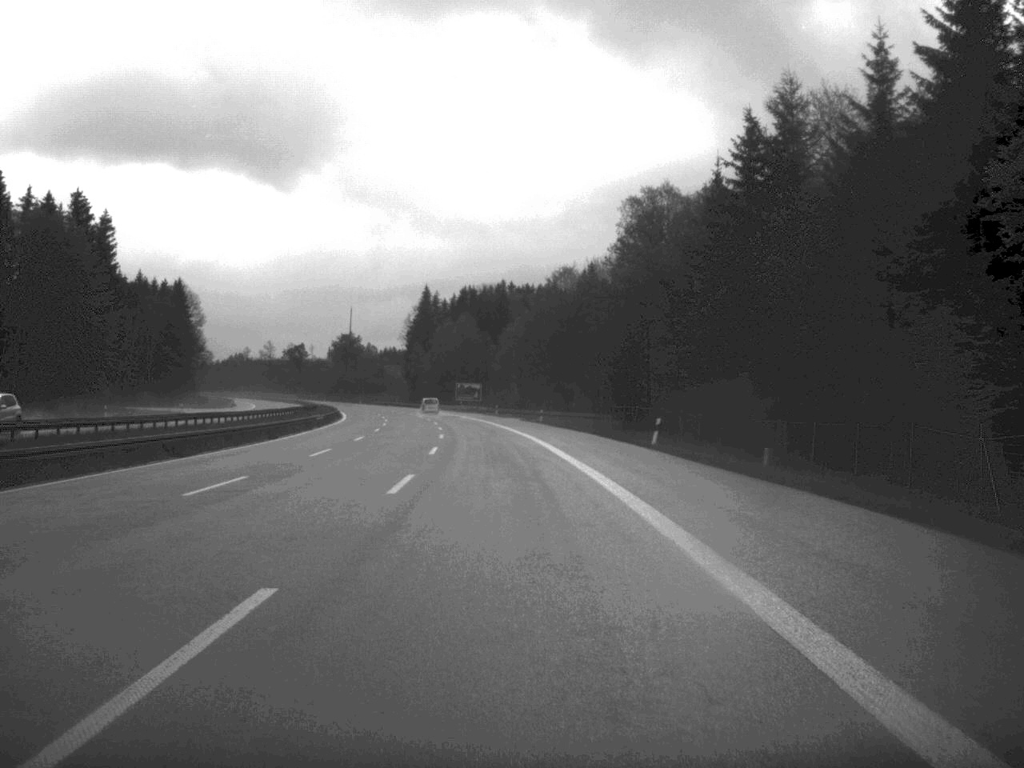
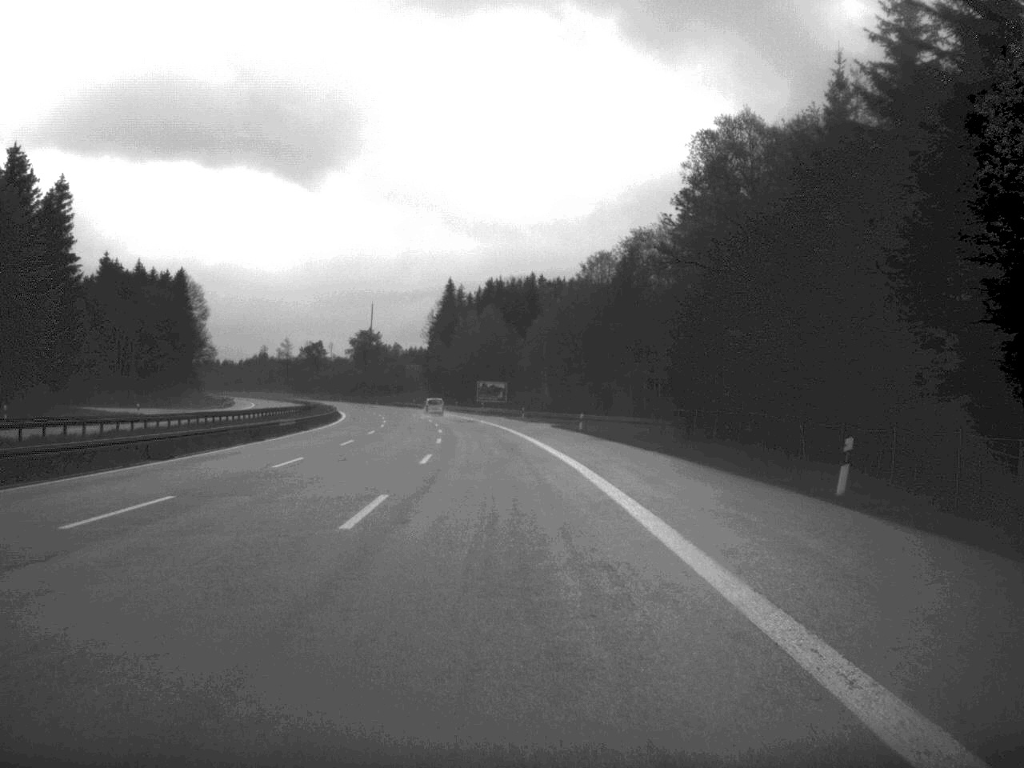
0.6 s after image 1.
(-0.3, +23.3) m; -1°
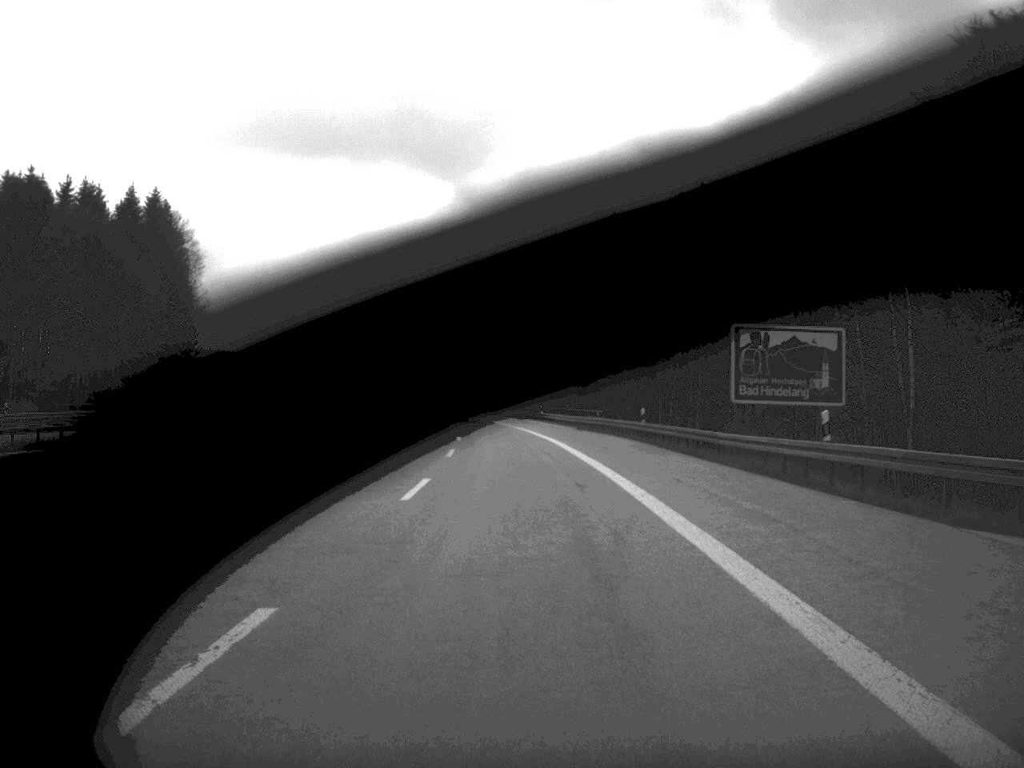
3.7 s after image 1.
(-7.4, +115.8) m; -8°
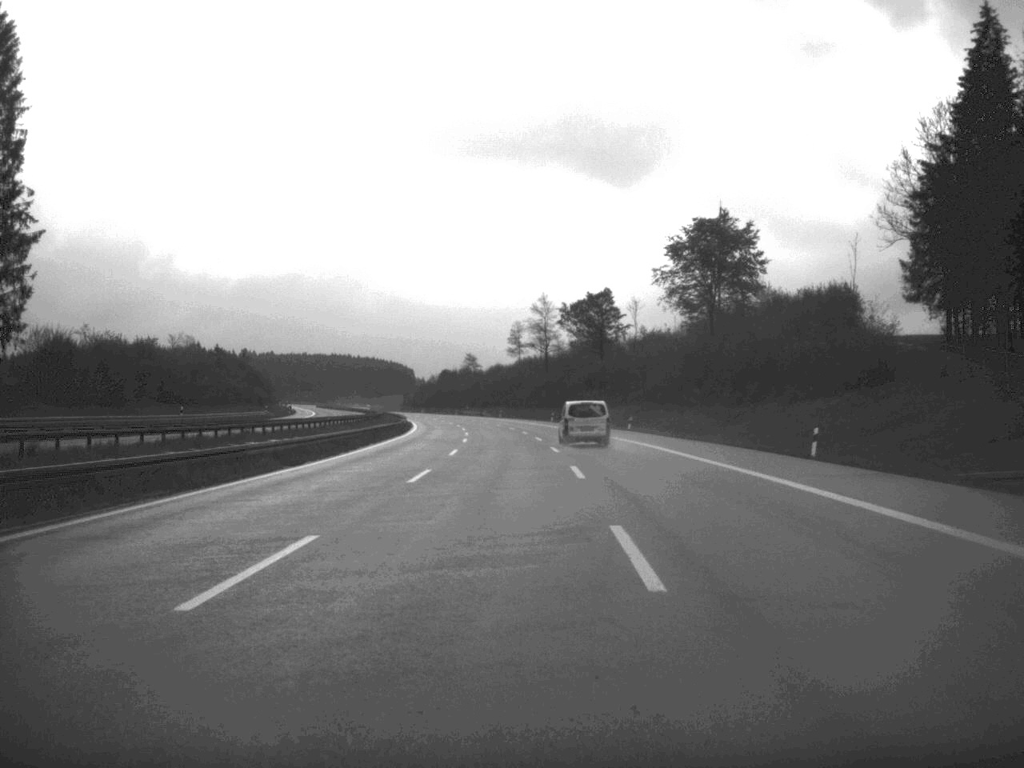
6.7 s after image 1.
(-8.2, +113.4) m; -8°
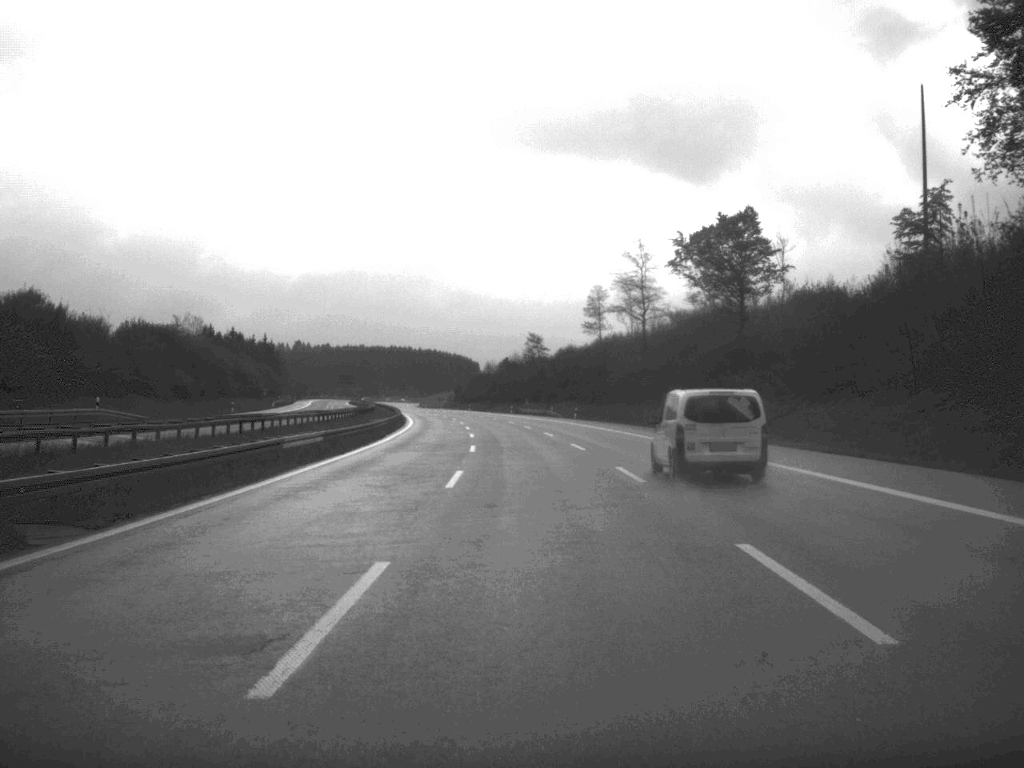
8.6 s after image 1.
(-1.9, +71.5) m; -3°
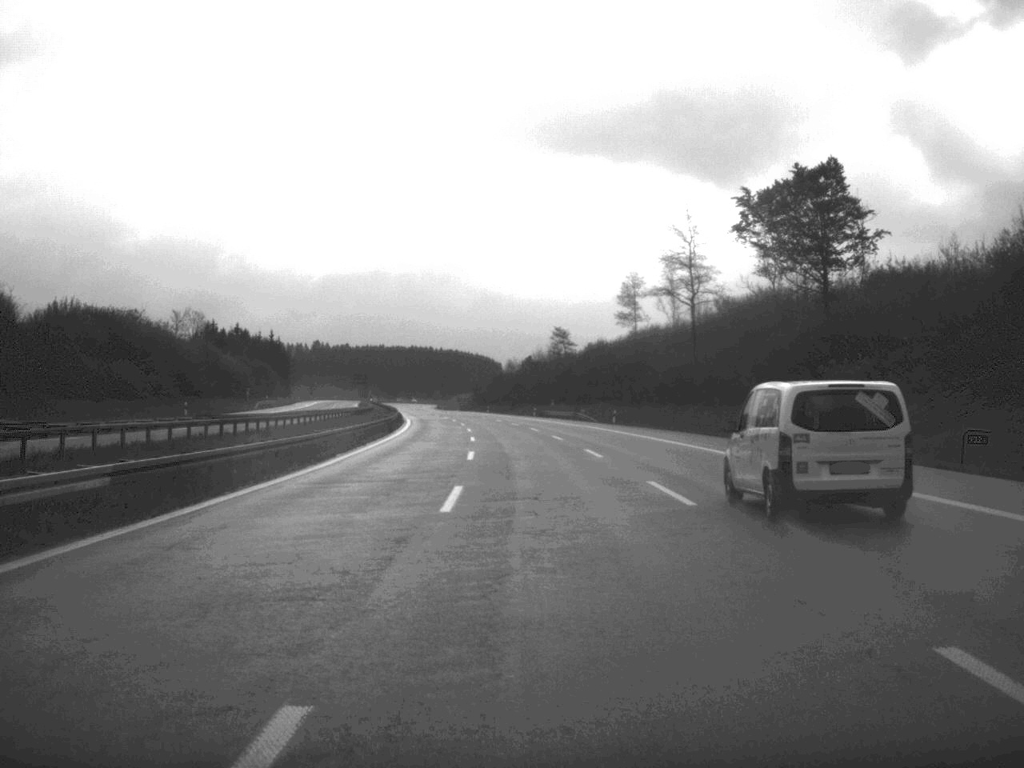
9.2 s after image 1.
(-0.2, +23.1) m; -1°
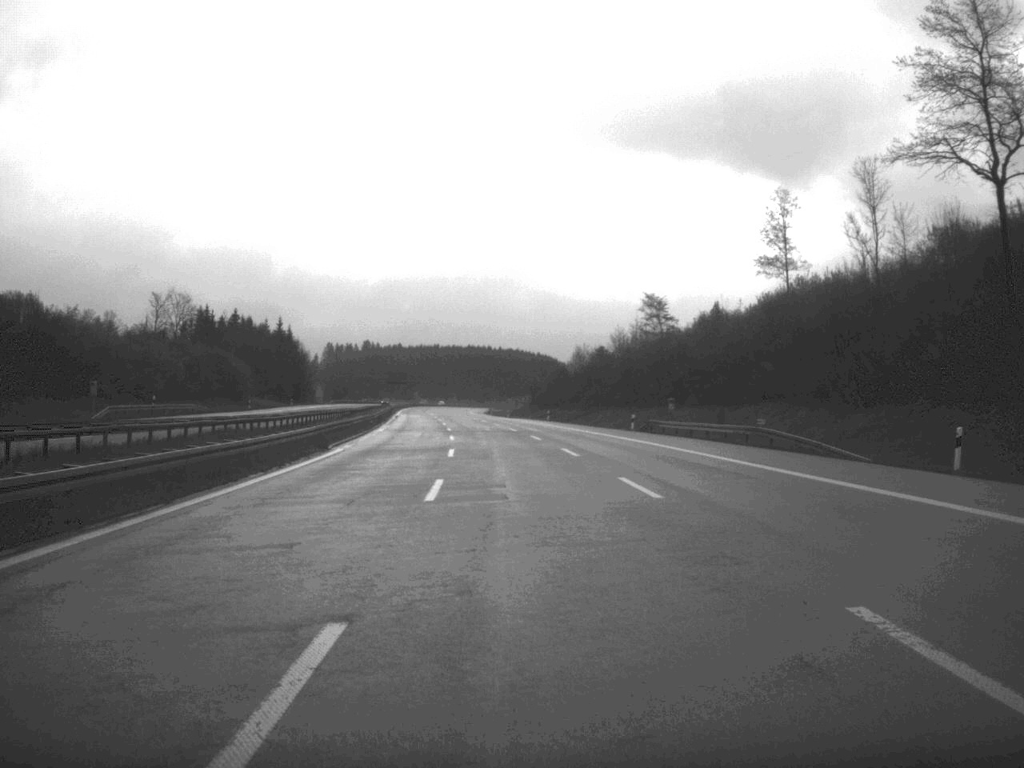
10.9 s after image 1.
(-1.7, +67.2) m; -3°
